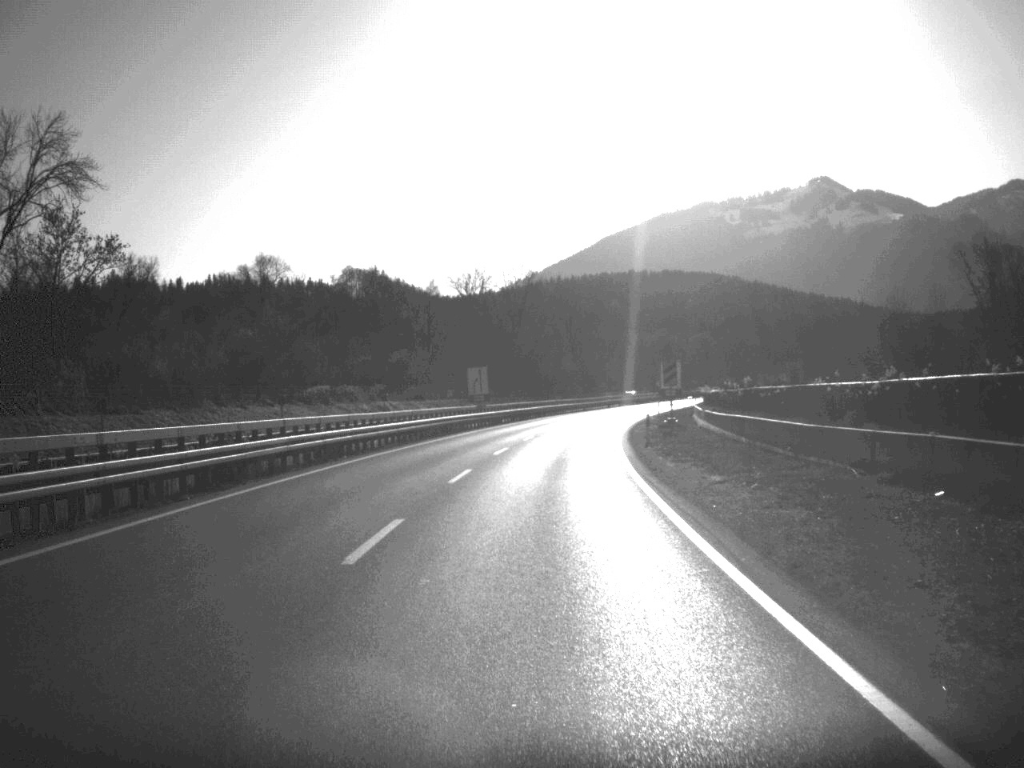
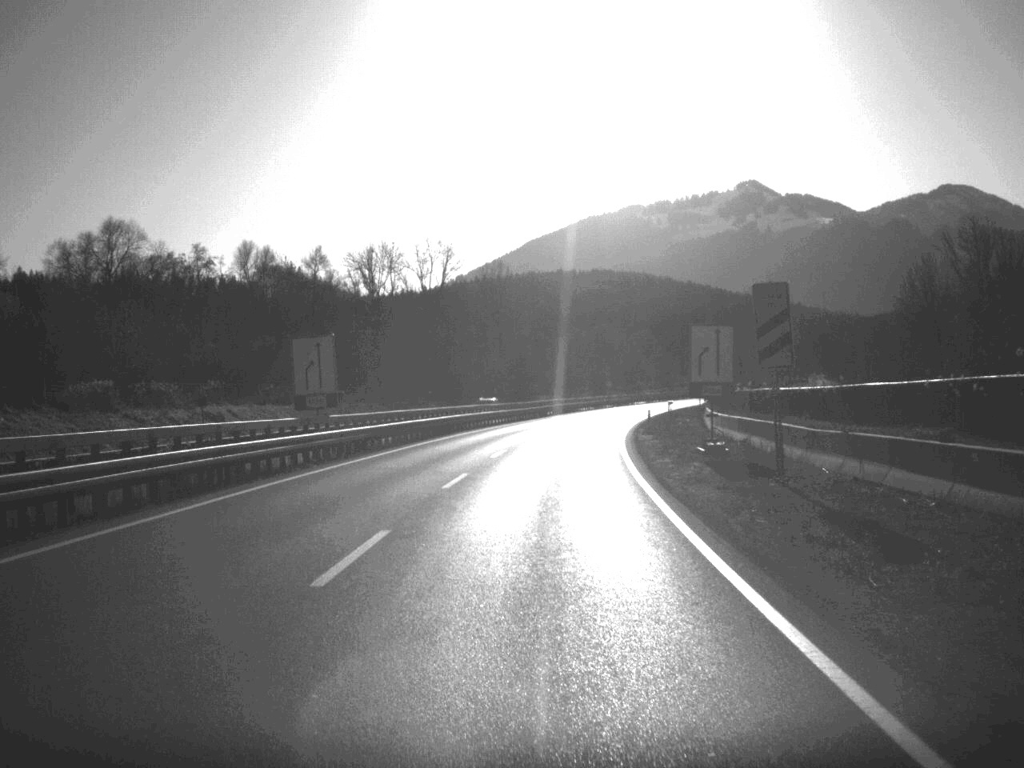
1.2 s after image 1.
(+1.1, +37.1) m; +3°
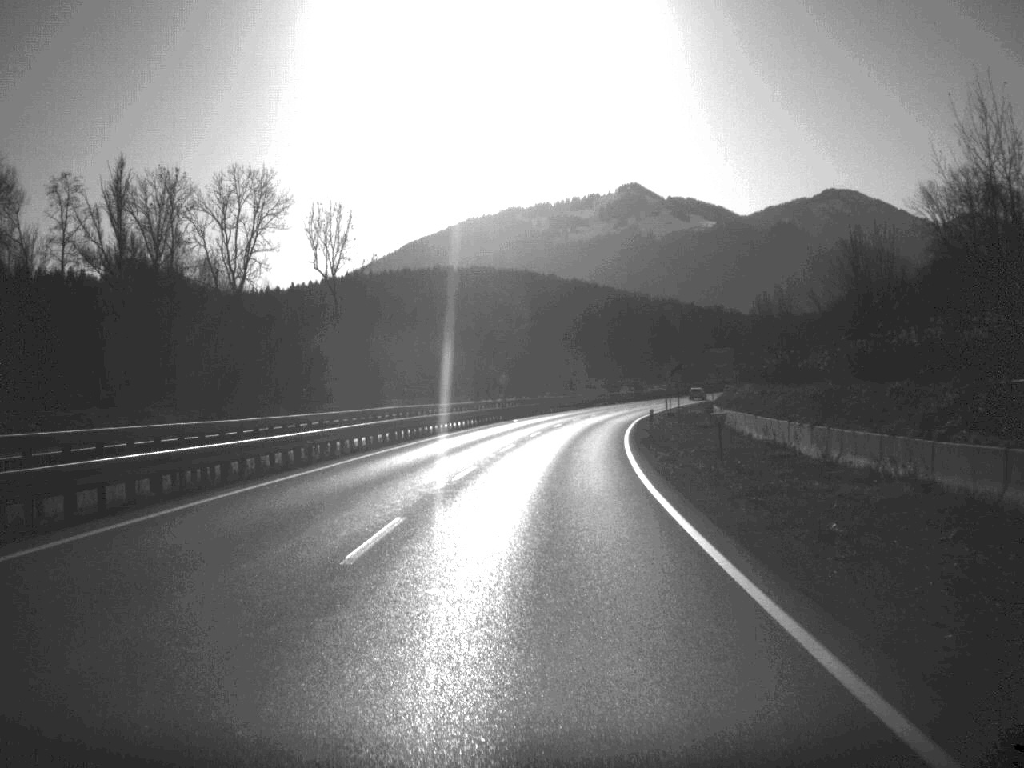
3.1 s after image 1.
(+2.7, +57.5) m; +5°
